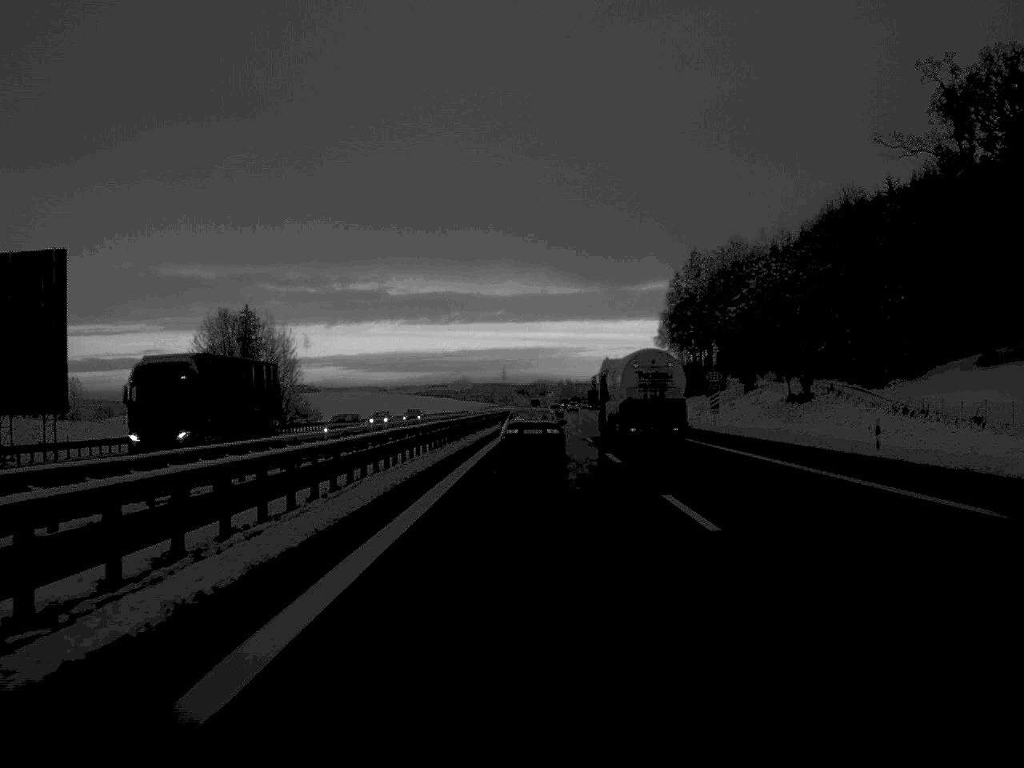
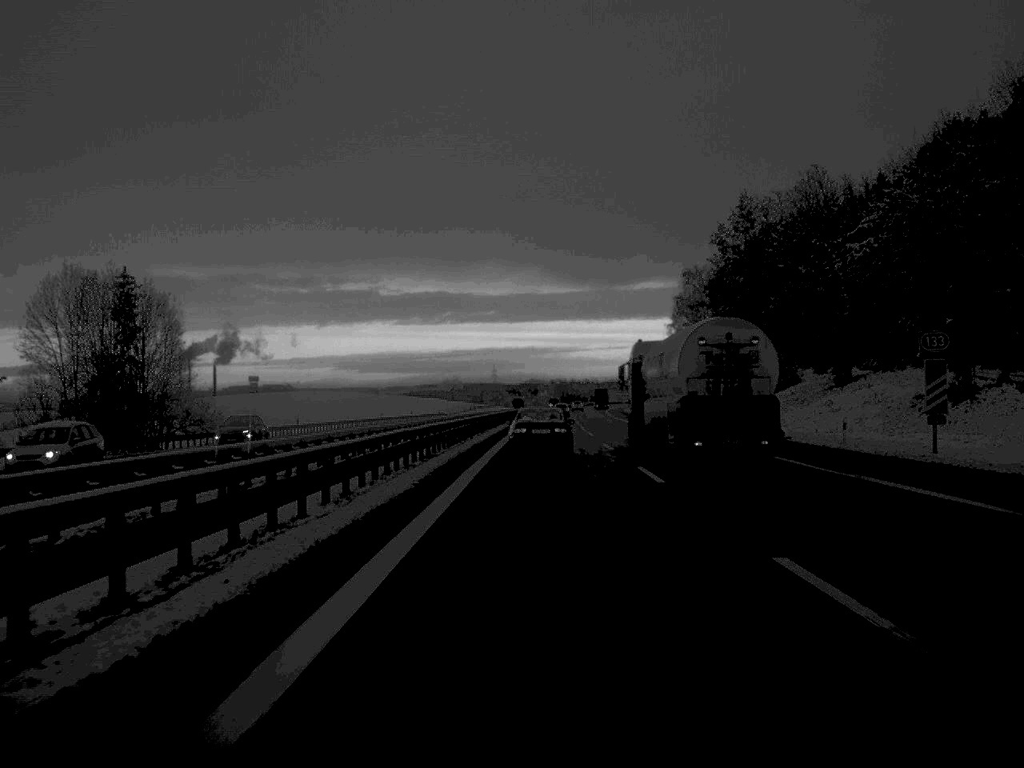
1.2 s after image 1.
(+0.1, +44.4) m; 0°
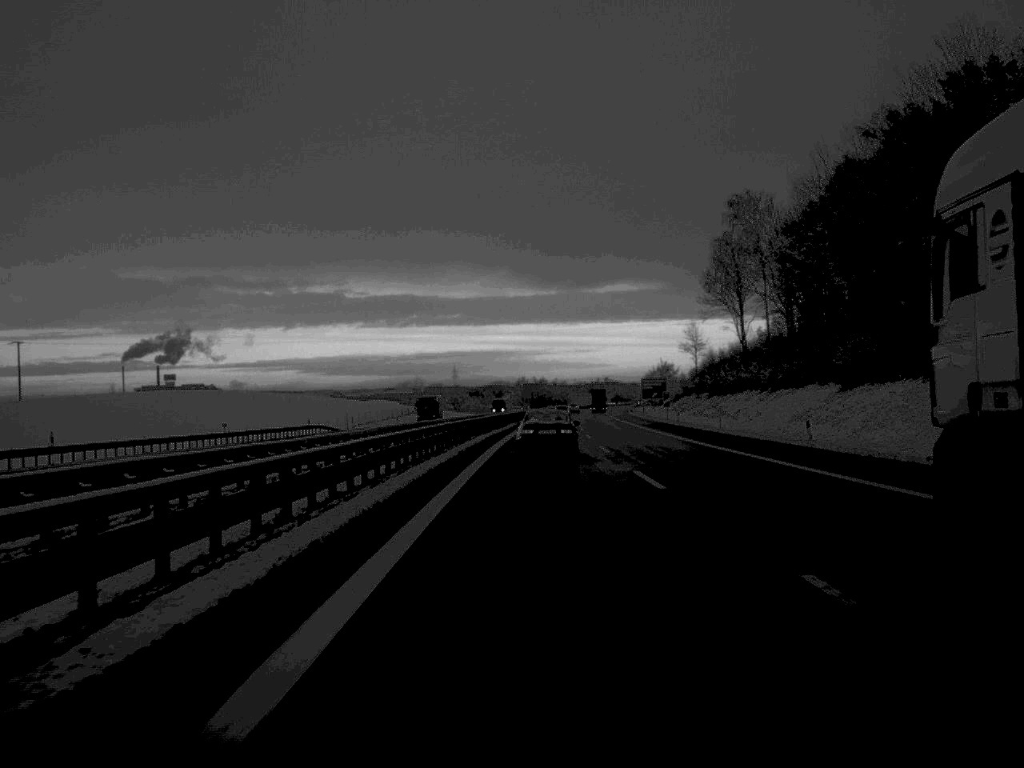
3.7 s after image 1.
(+1.3, +91.6) m; +2°
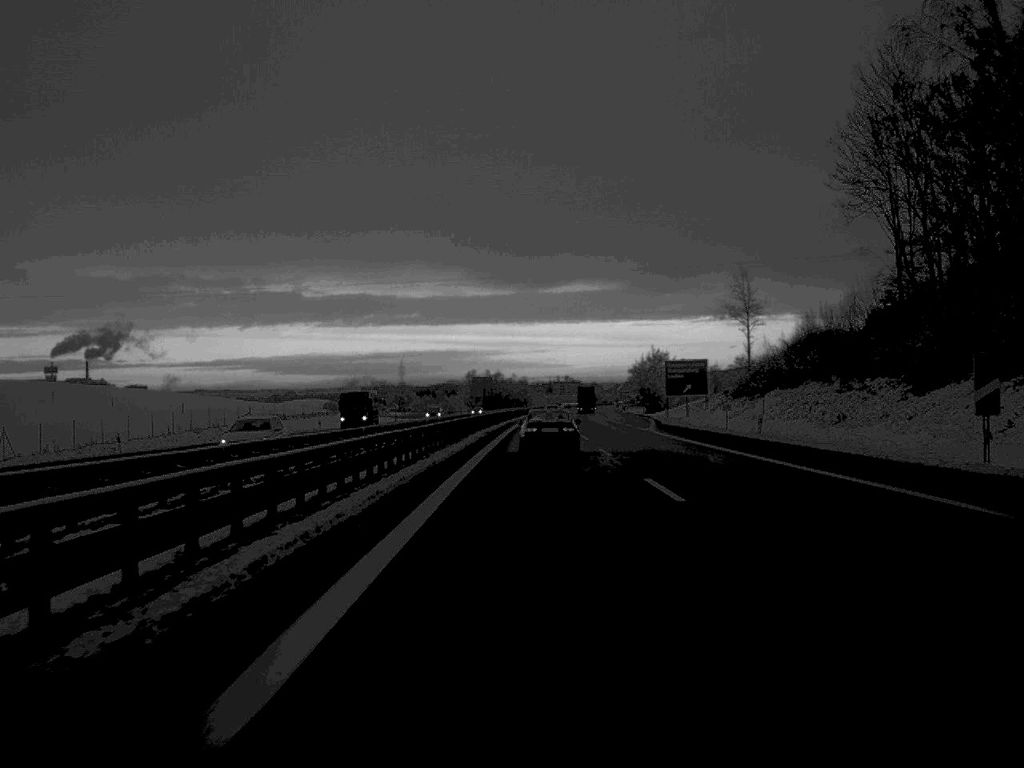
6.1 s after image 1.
(+1.5, +92.6) m; +2°
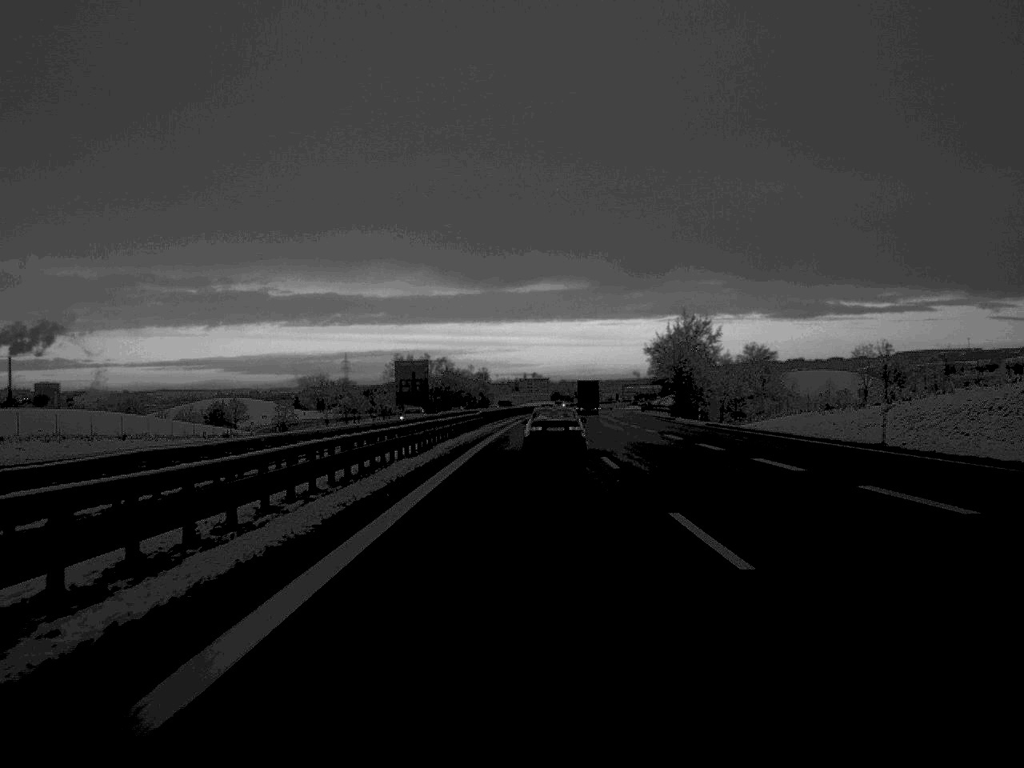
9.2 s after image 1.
(+1.7, +116.3) m; +1°
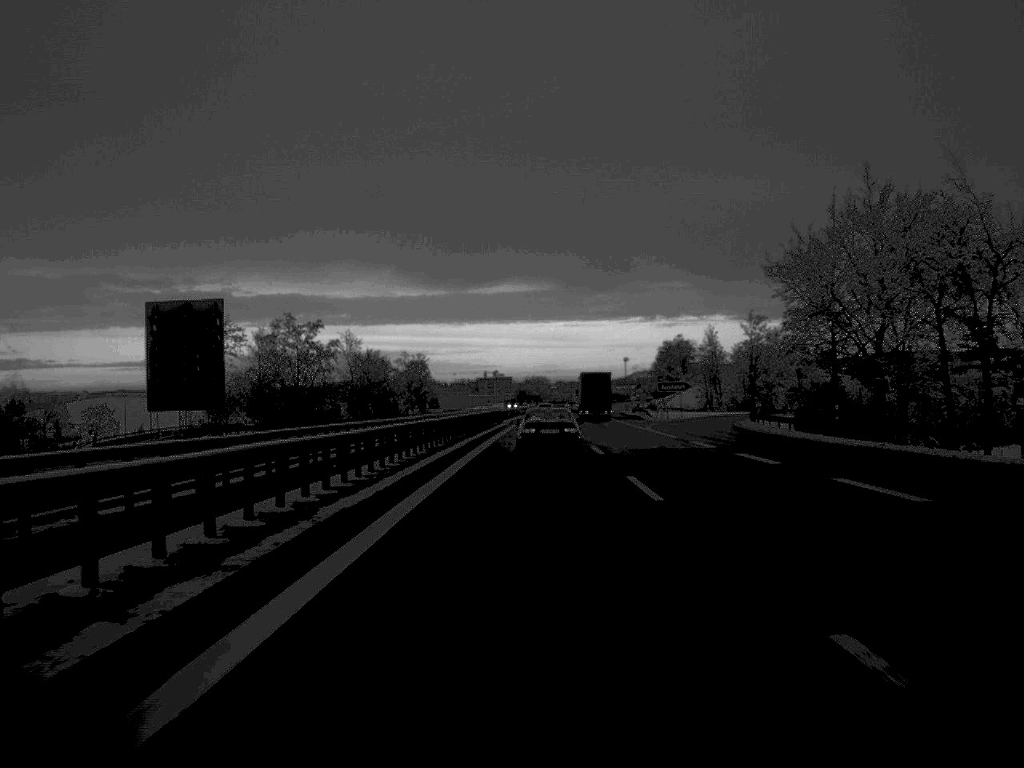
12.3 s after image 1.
(+1.7, +117.1) m; +2°
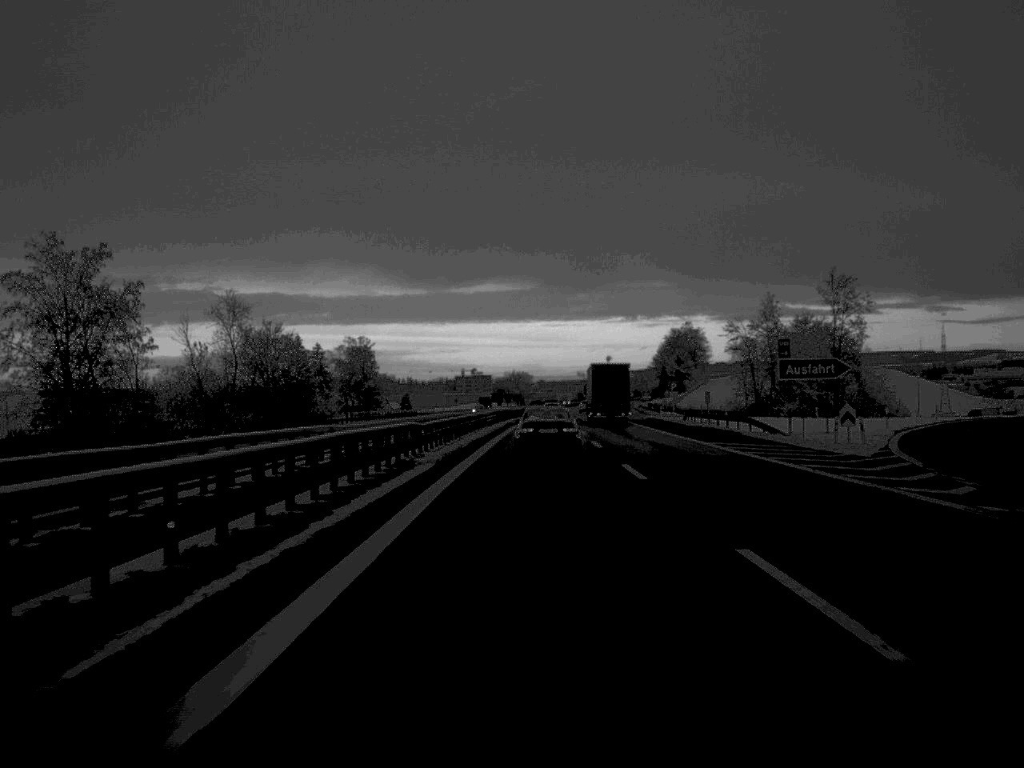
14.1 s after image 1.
(+0.5, +66.1) m; +1°
